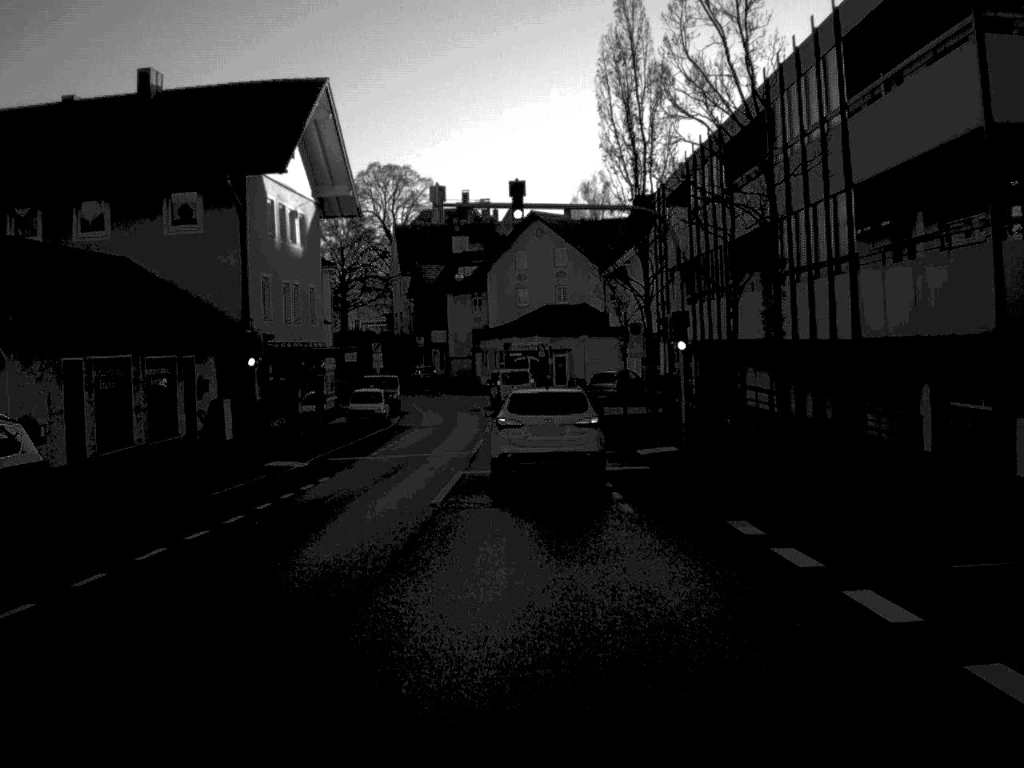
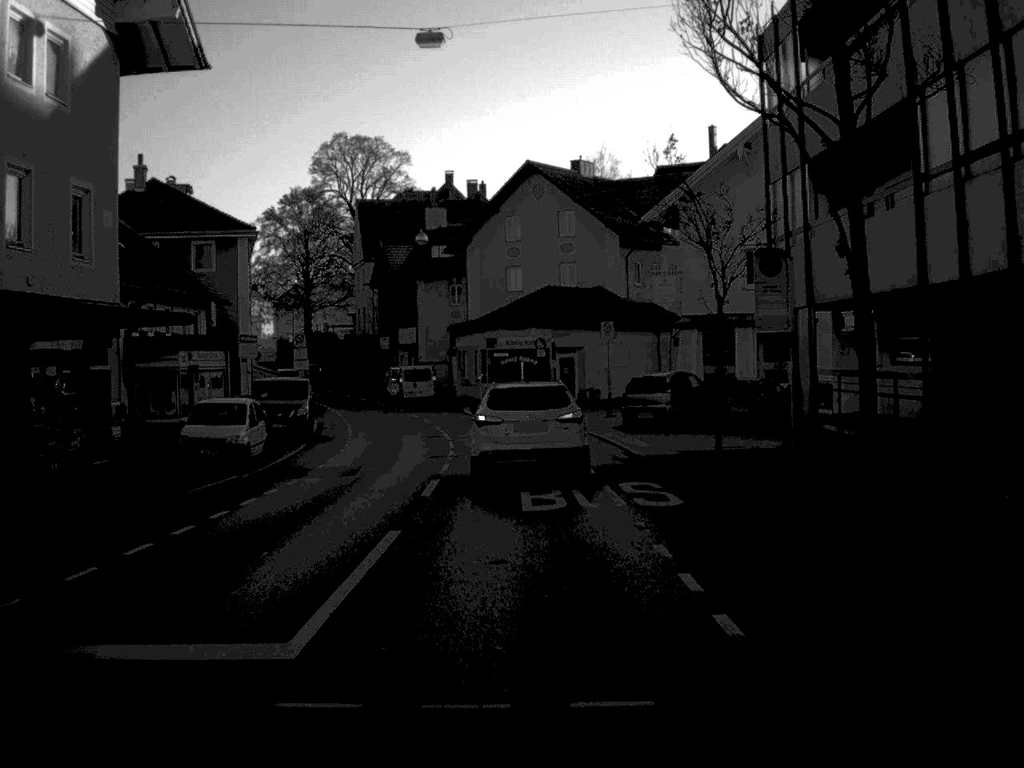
(0.0, +24.8) m; 0°
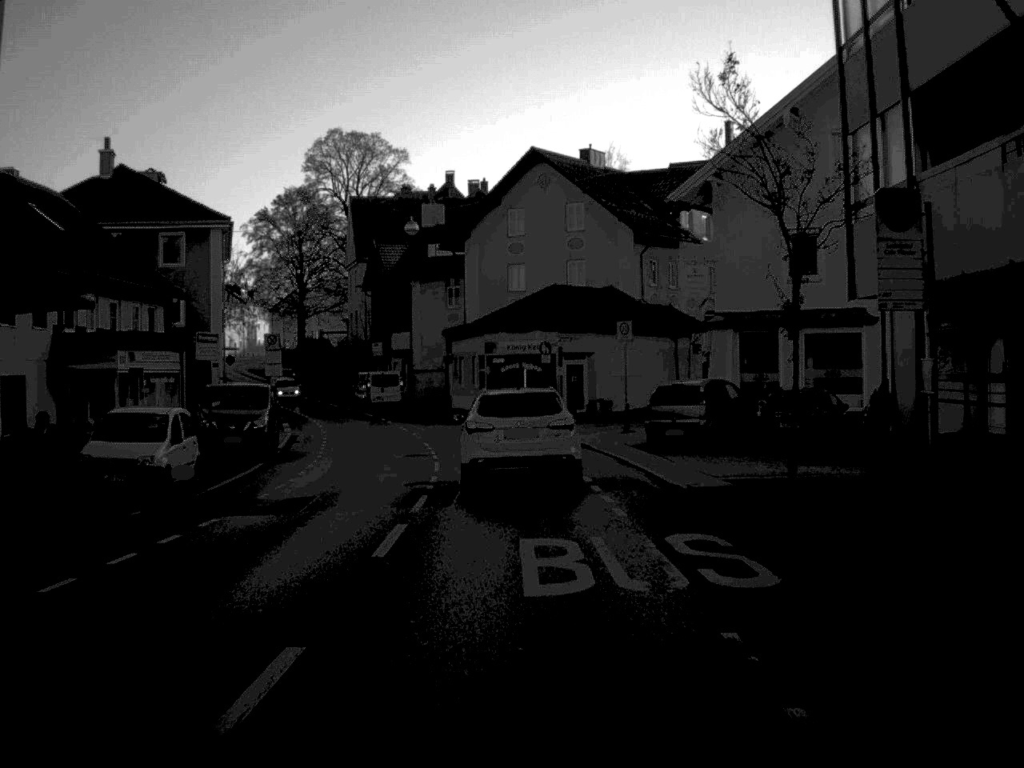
(0.0, +6.5) m; 0°
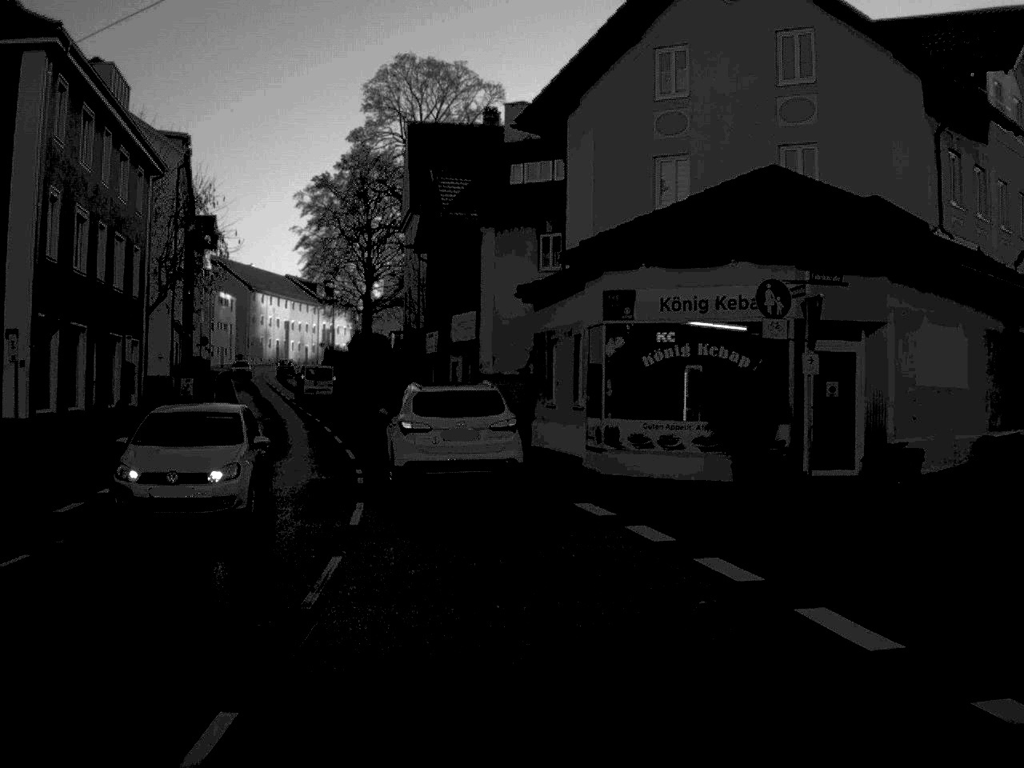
(-0.9, +32.2) m; -5°
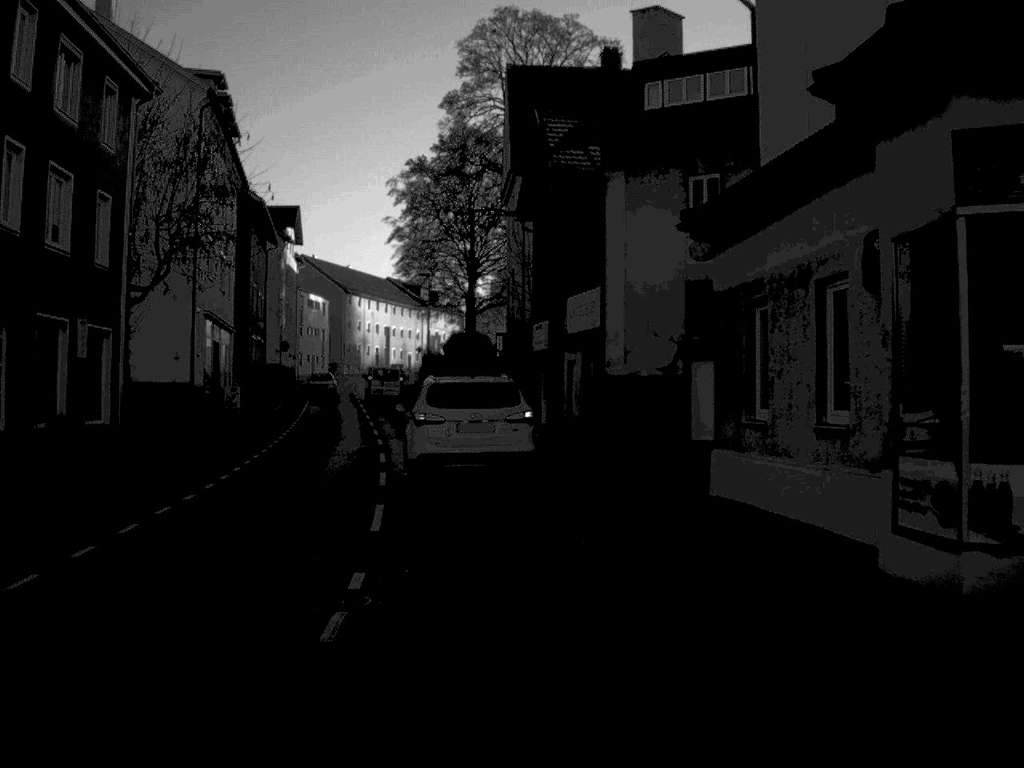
(-0.6, +13.4) m; -5°
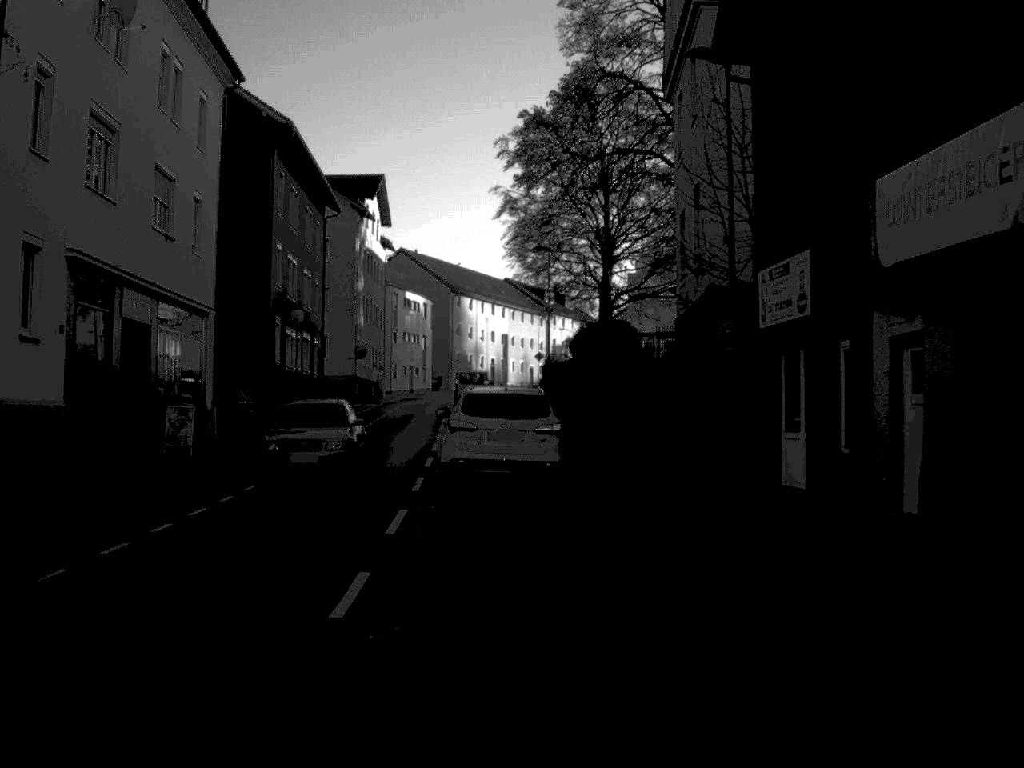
(-1.3, +23.6) m; -6°
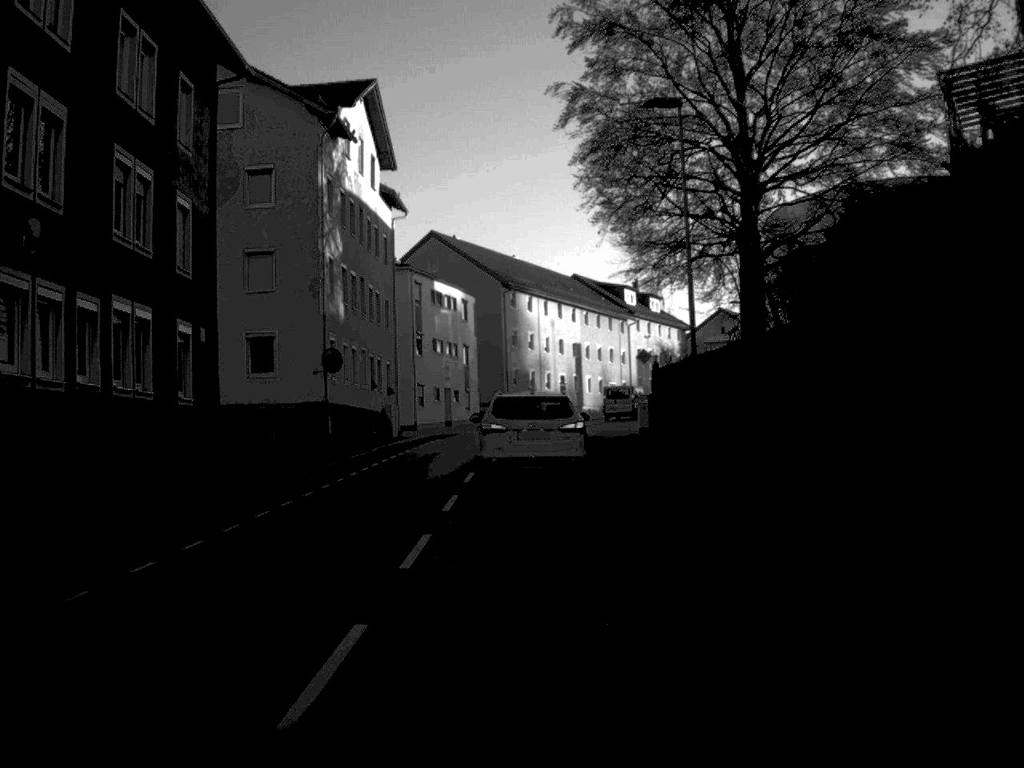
(-1.0, +32.1) m; -3°
